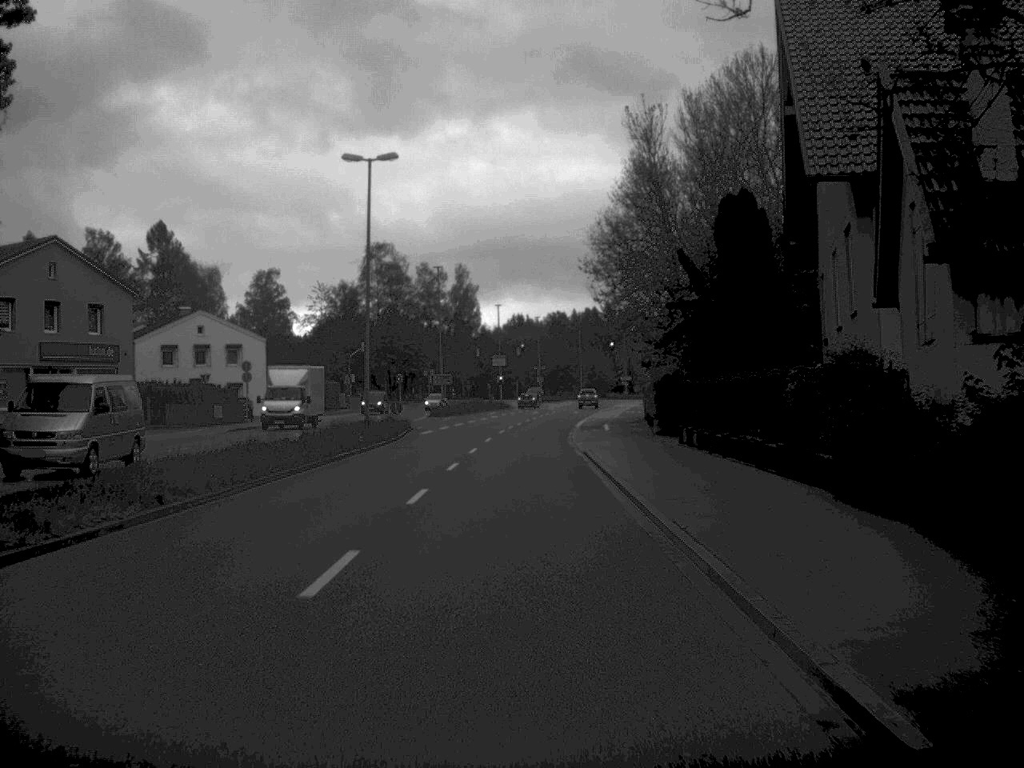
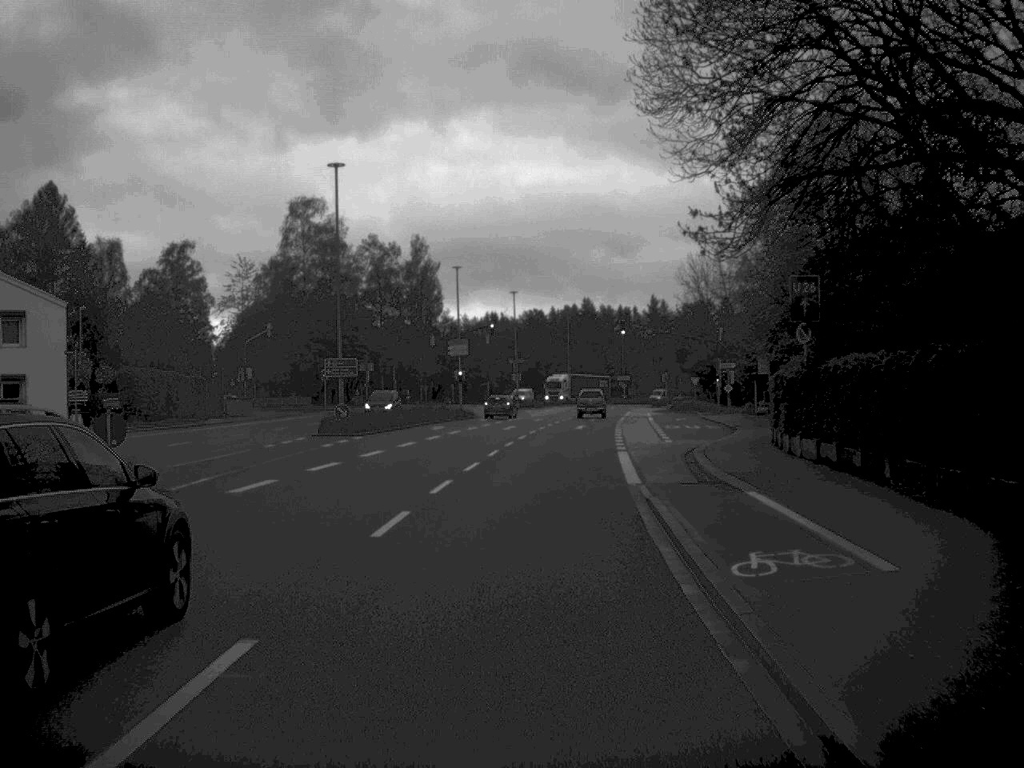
(+0.1, +40.5) m; +1°
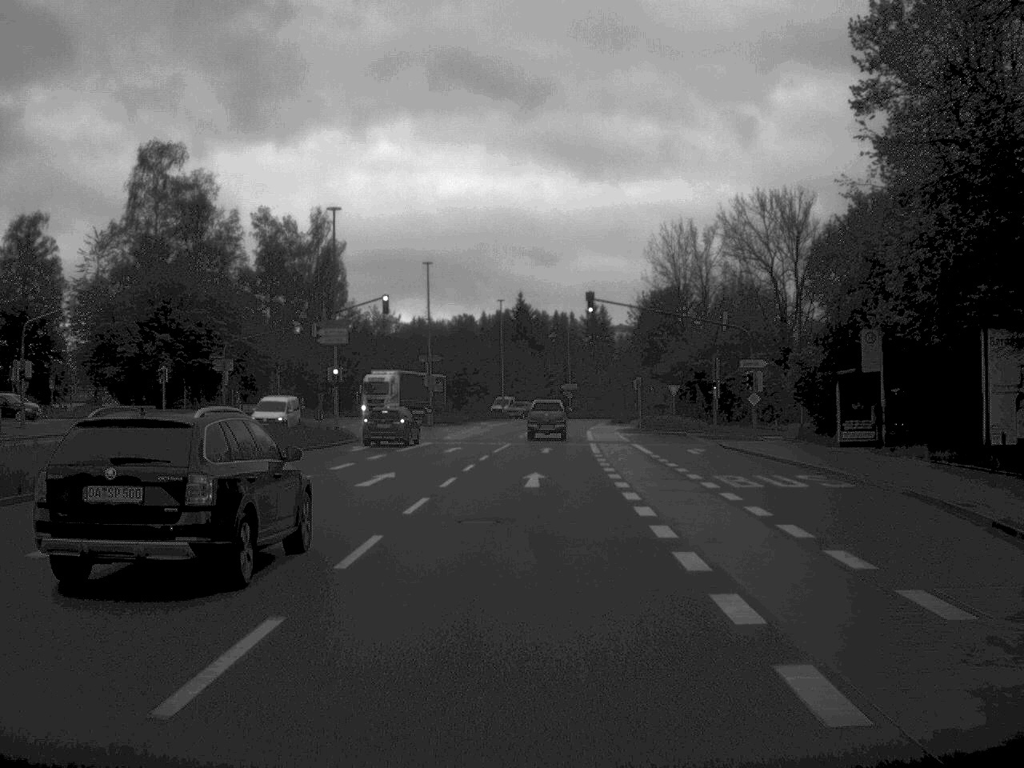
(+0.7, +31.5) m; +3°
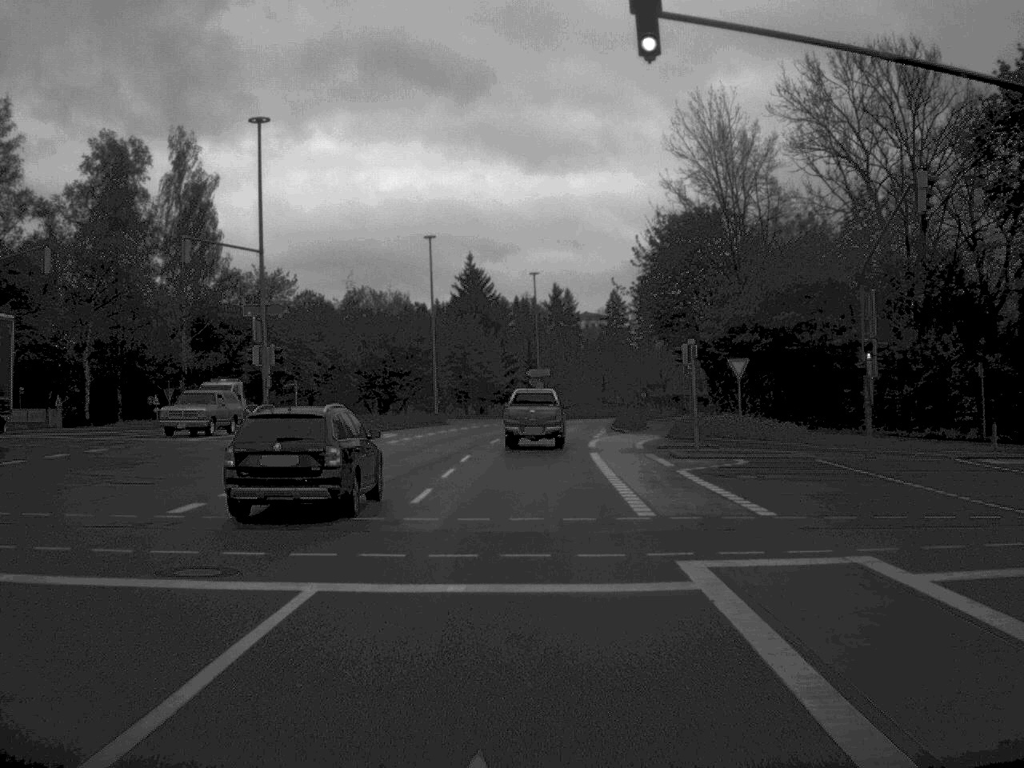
(+0.7, +40.8) m; +2°
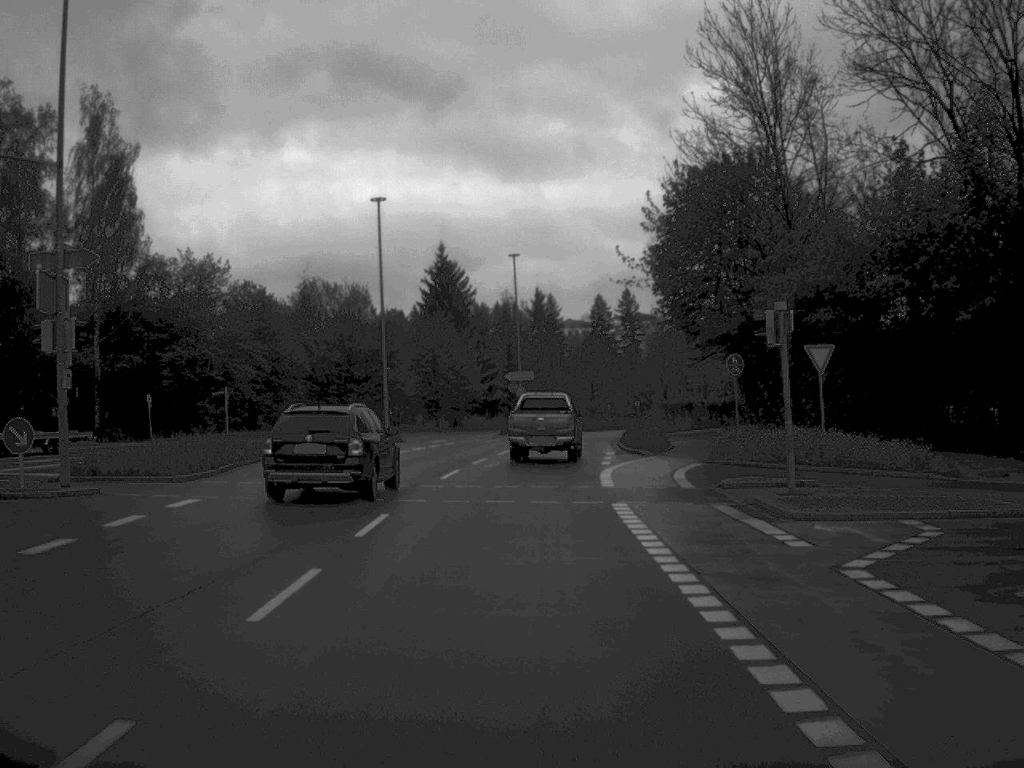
(+0.1, +16.2) m; +1°
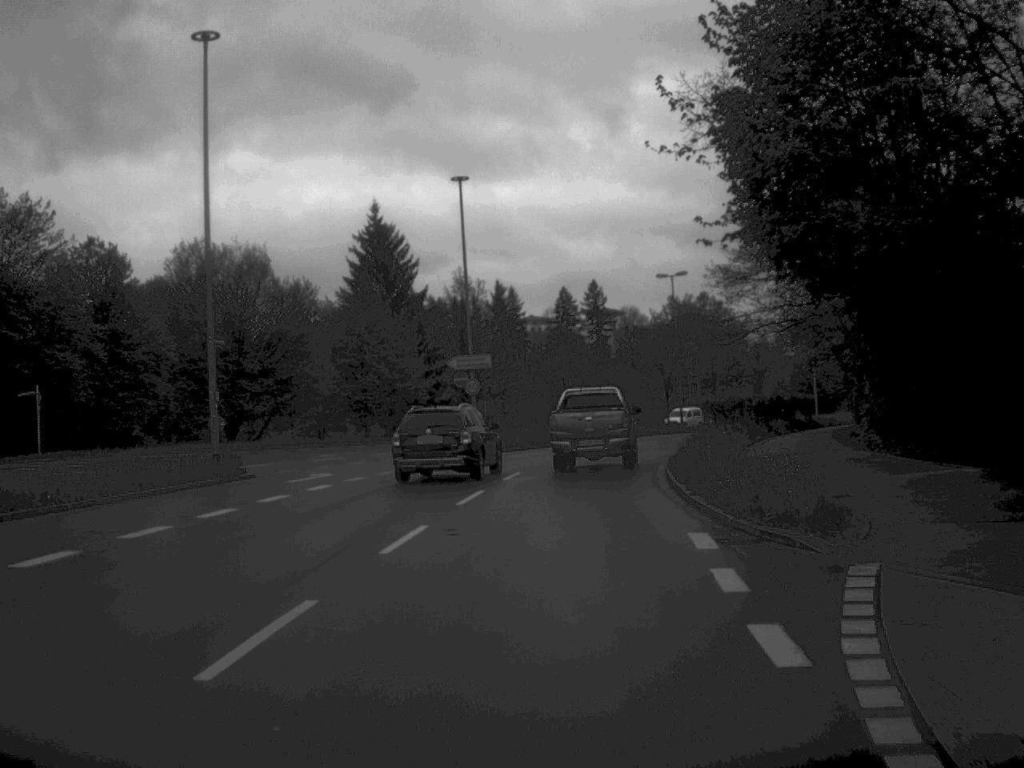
(+0.2, +25.4) m; +2°
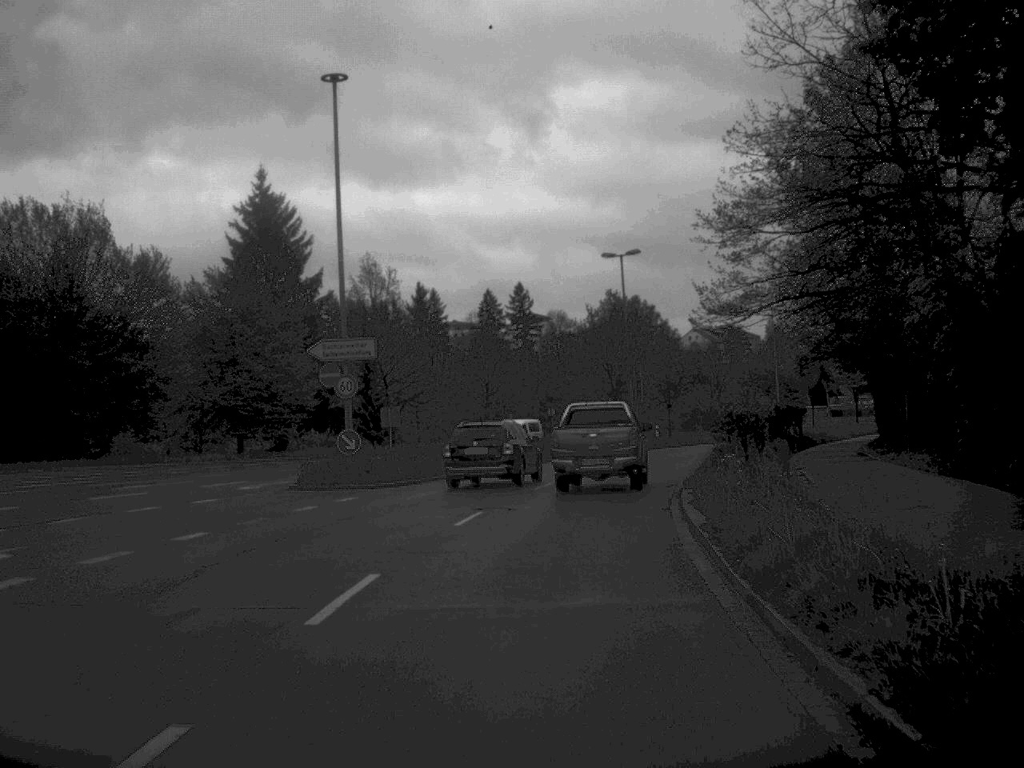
(+0.5, +16.0) m; +3°
